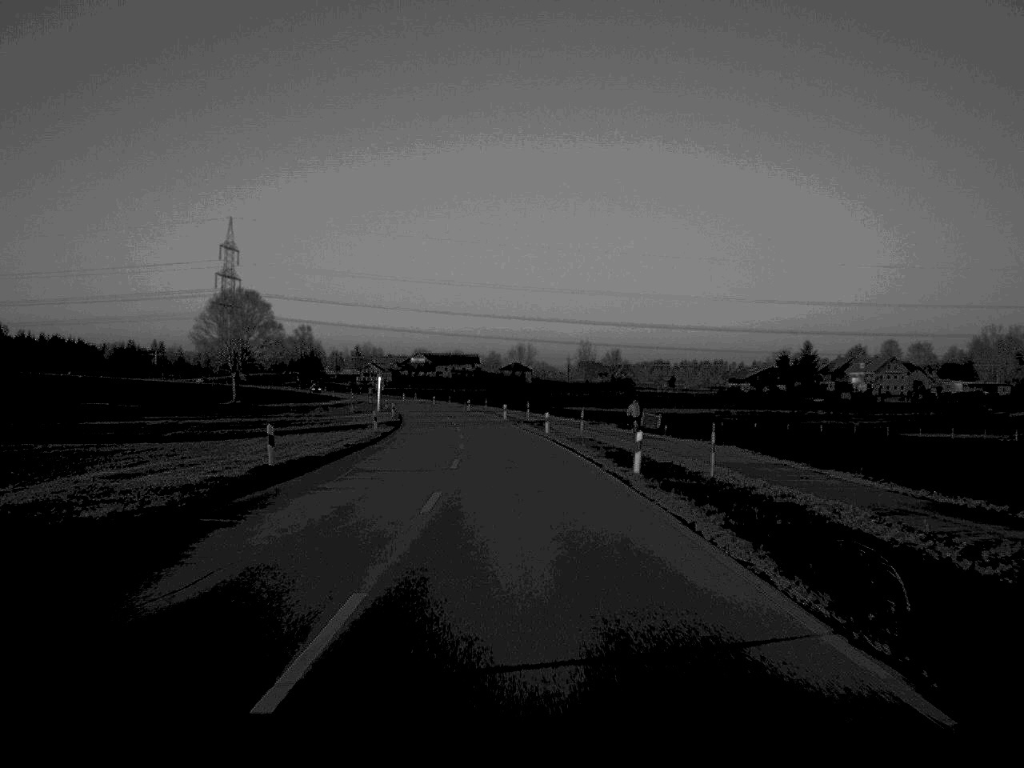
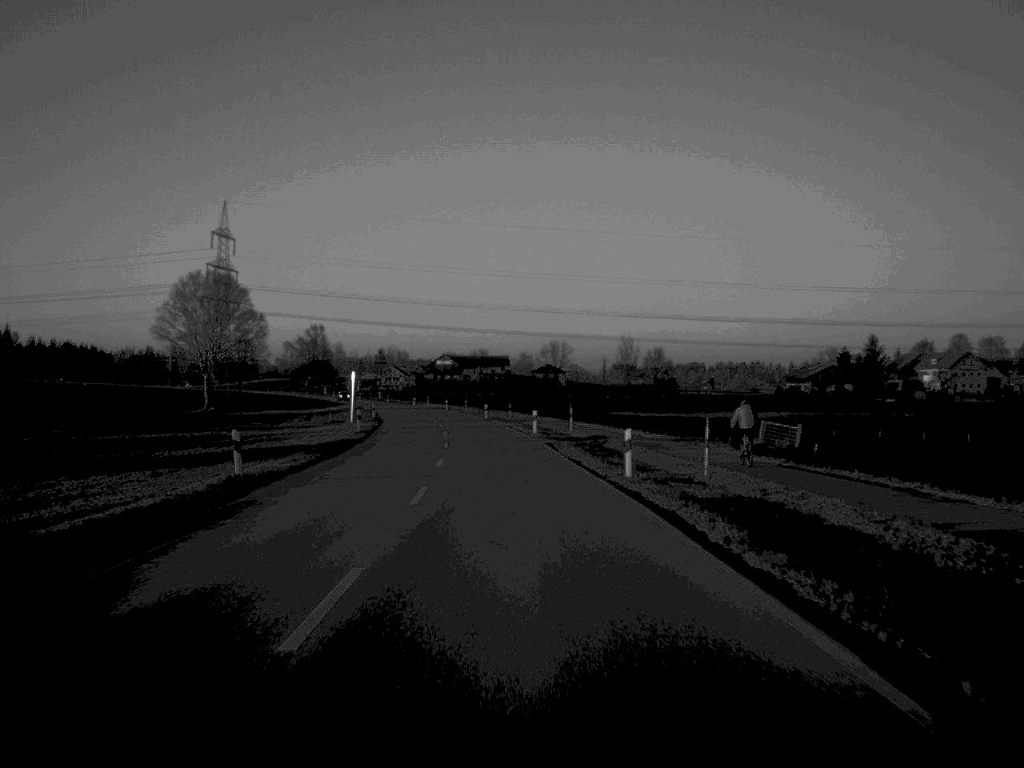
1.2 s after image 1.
(-0.4, +34.5) m; -2°
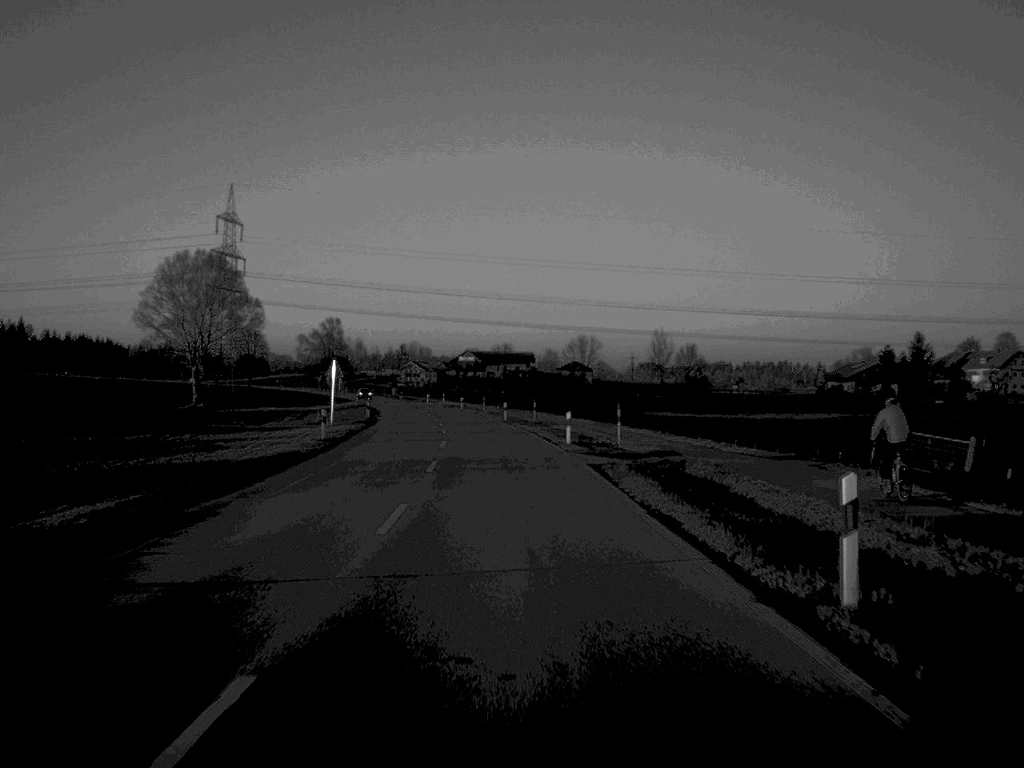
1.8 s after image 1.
(-0.2, +16.8) m; -1°
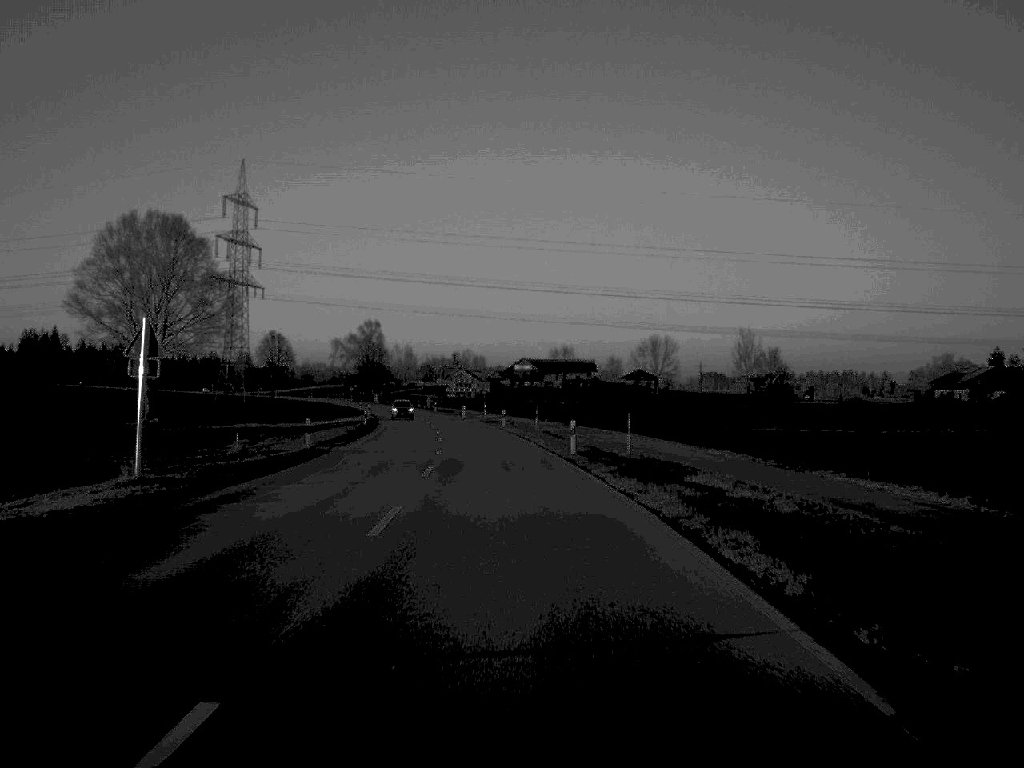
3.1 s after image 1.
(-0.8, +36.8) m; -3°
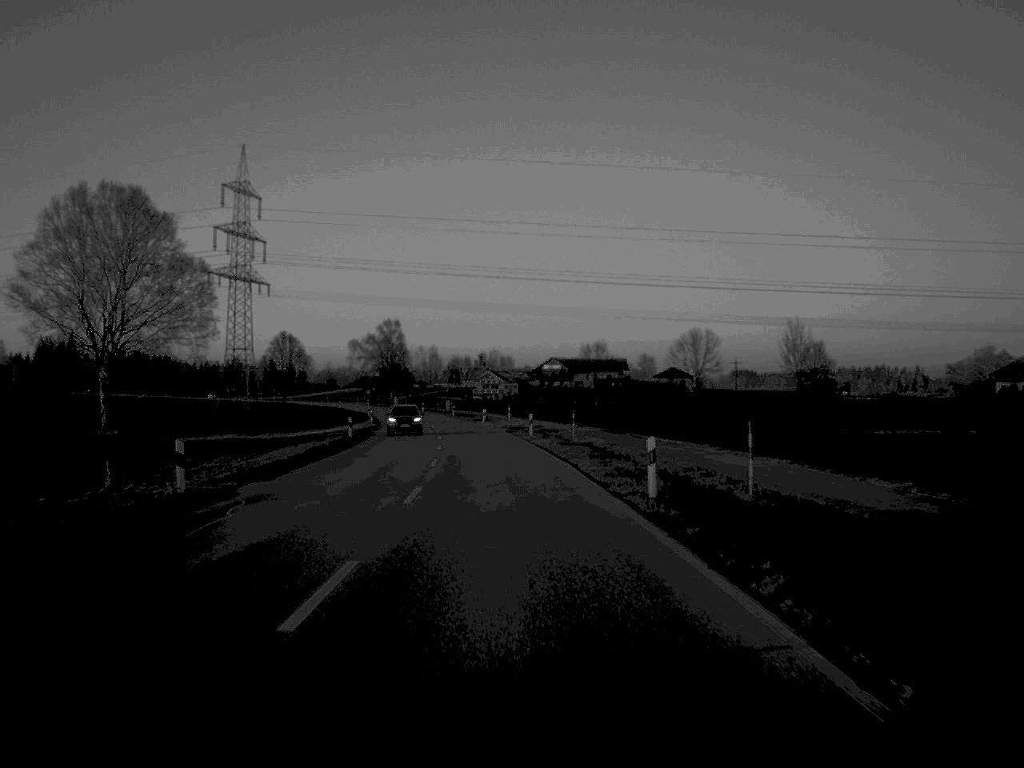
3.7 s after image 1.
(-0.2, +17.5) m; -1°
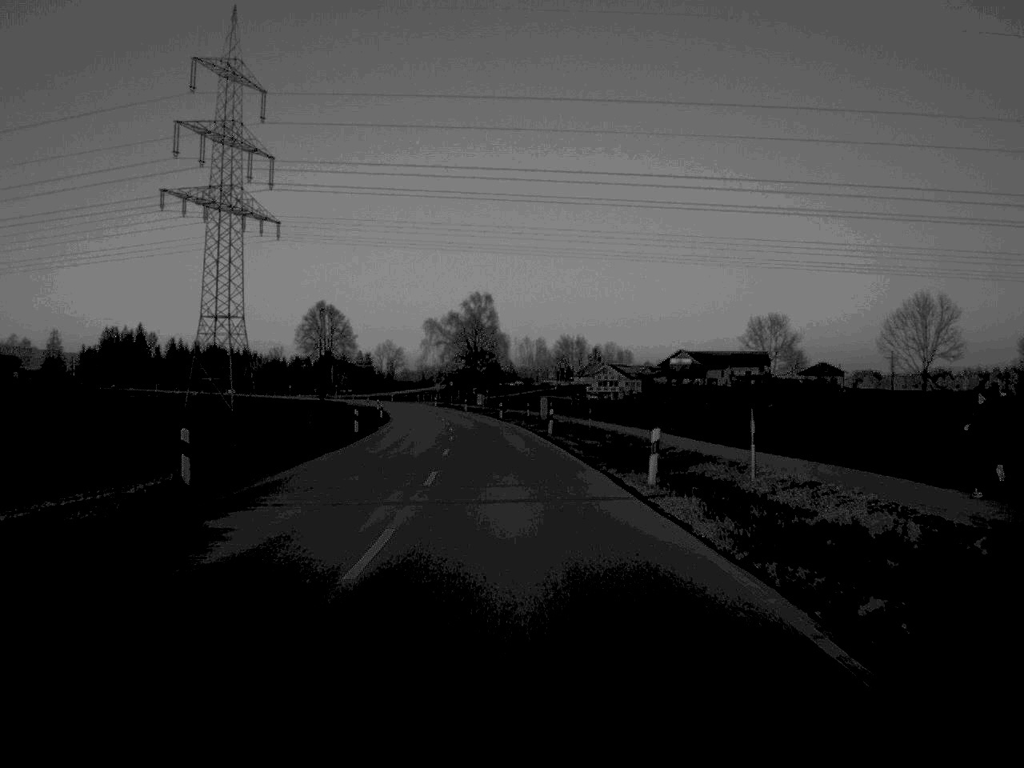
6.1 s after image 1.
(-3.3, +69.9) m; -5°
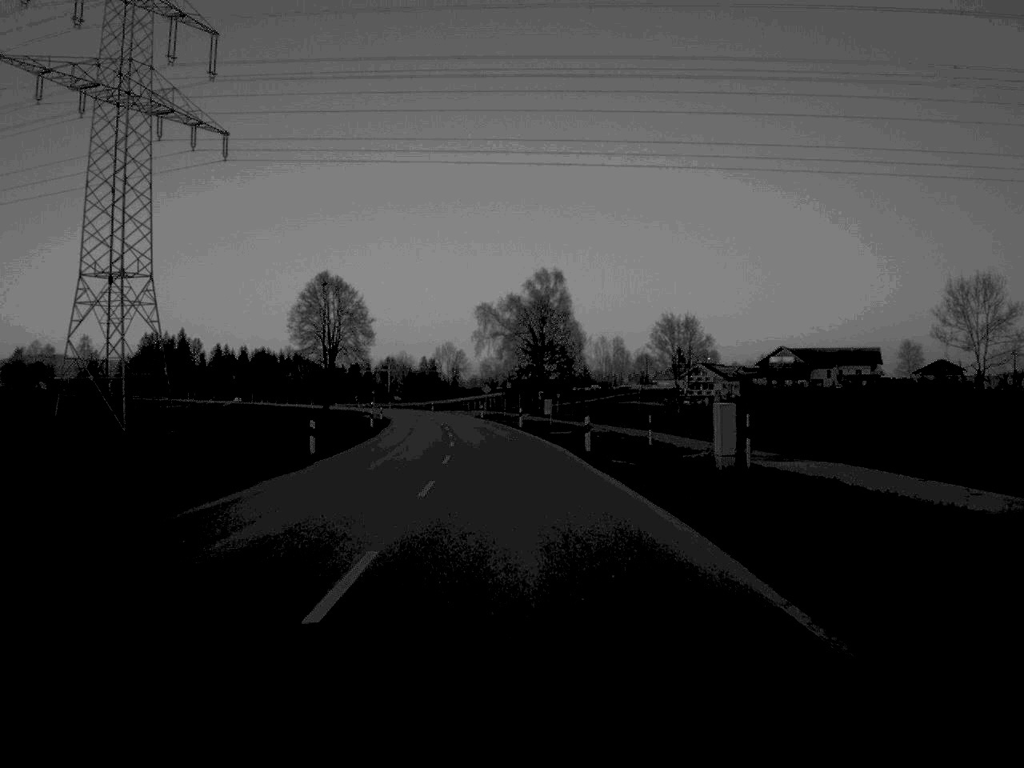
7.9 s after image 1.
(-1.4, +49.4) m; -3°
